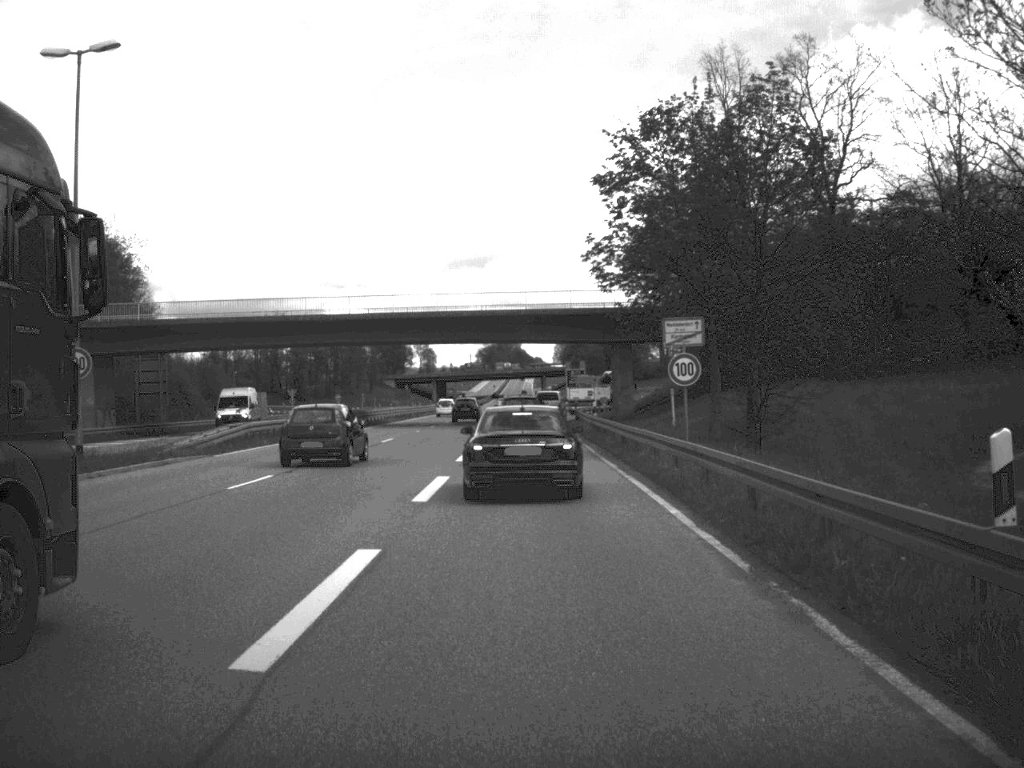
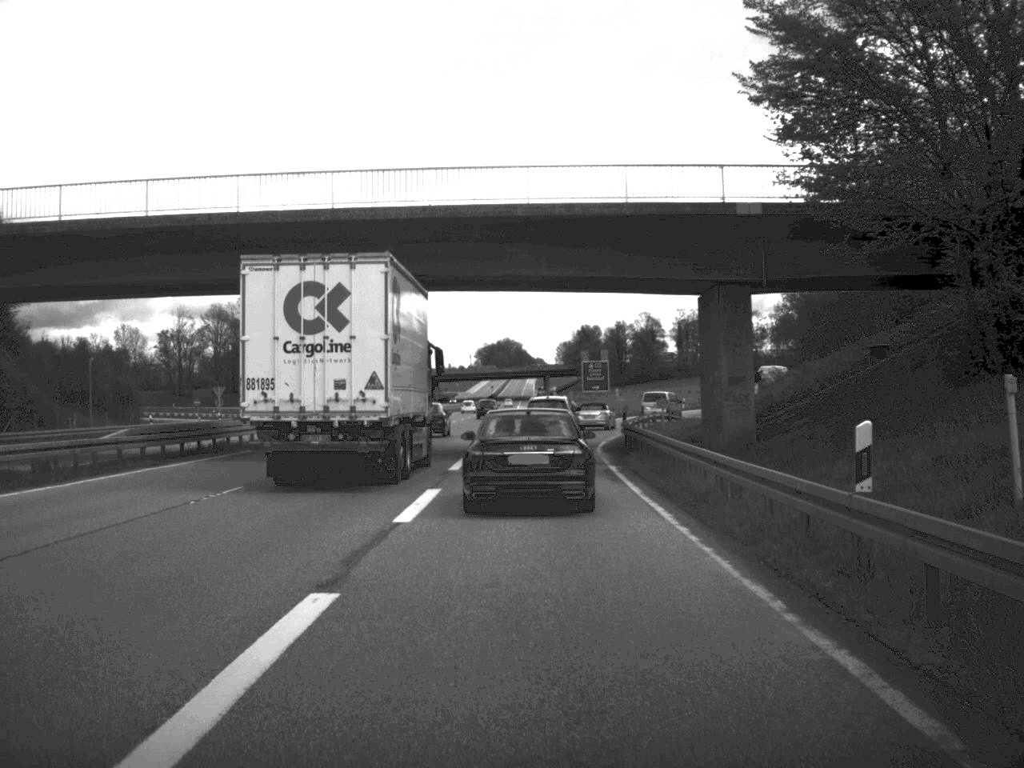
(-0.1, +38.8) m; 0°
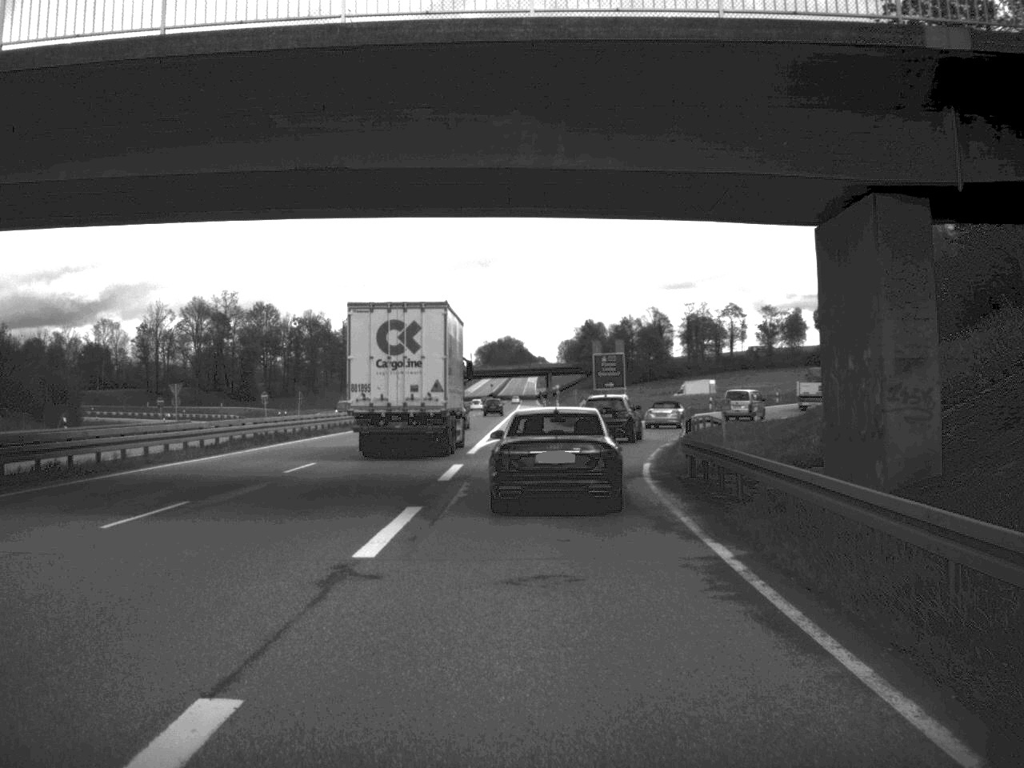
(0.0, +15.6) m; 0°
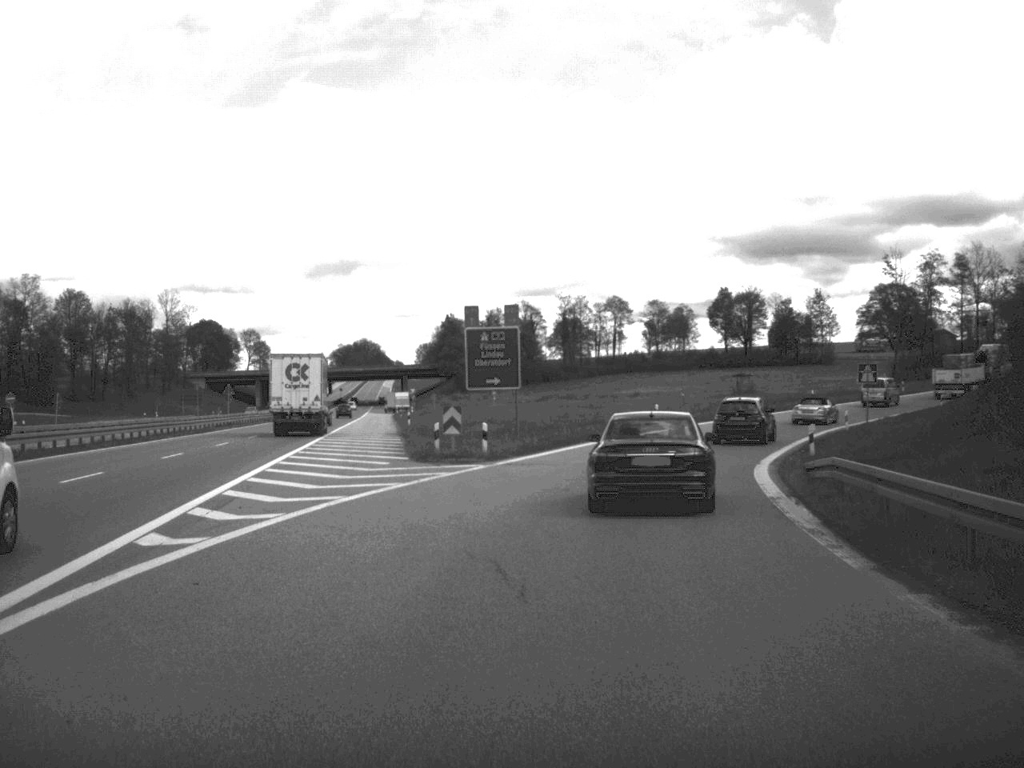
(+1.2, +37.4) m; +6°
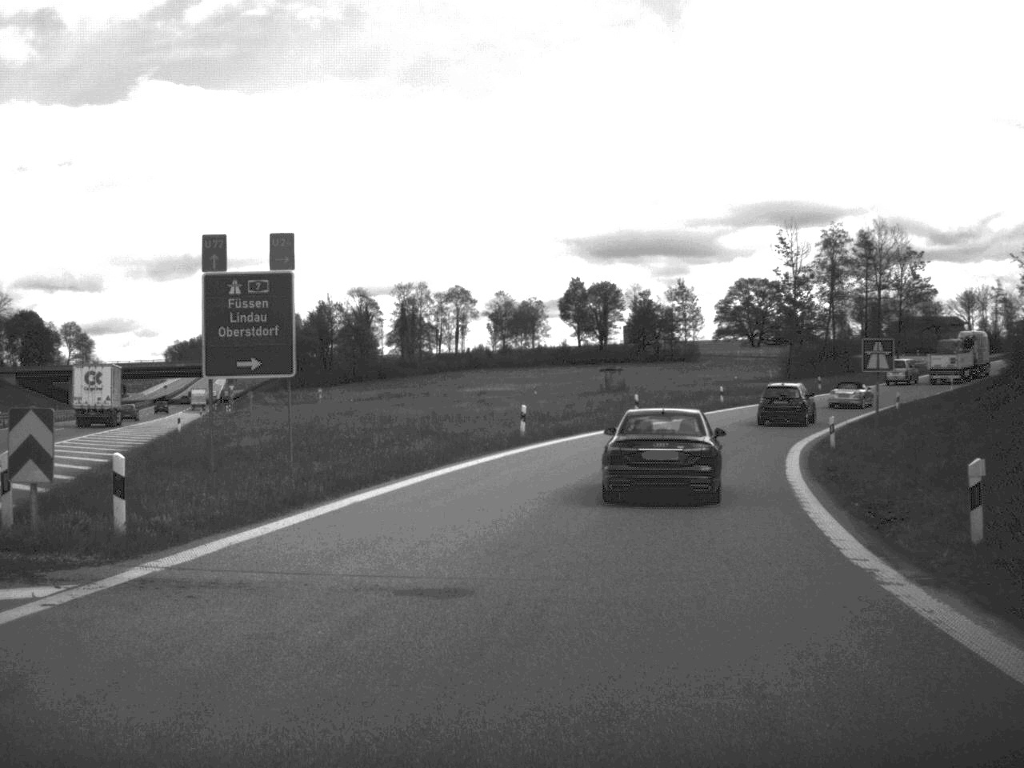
(+1.3, +21.5) m; +7°
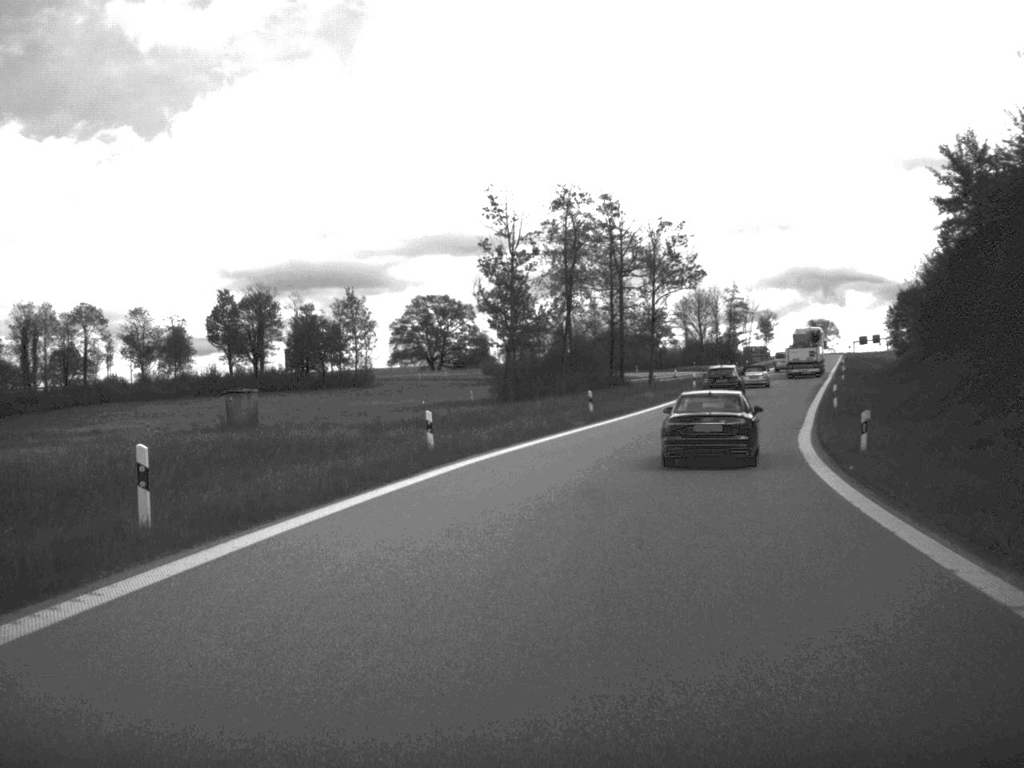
(+4.5, +37.1) m; +14°
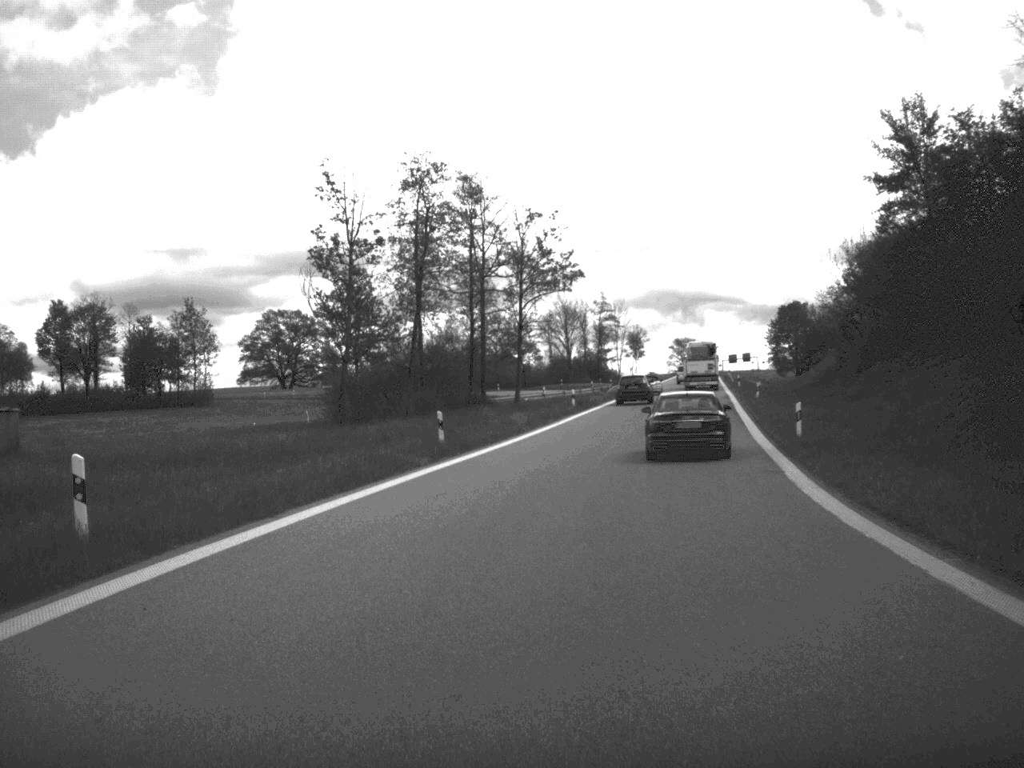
(+0.8, +14.7) m; +6°
